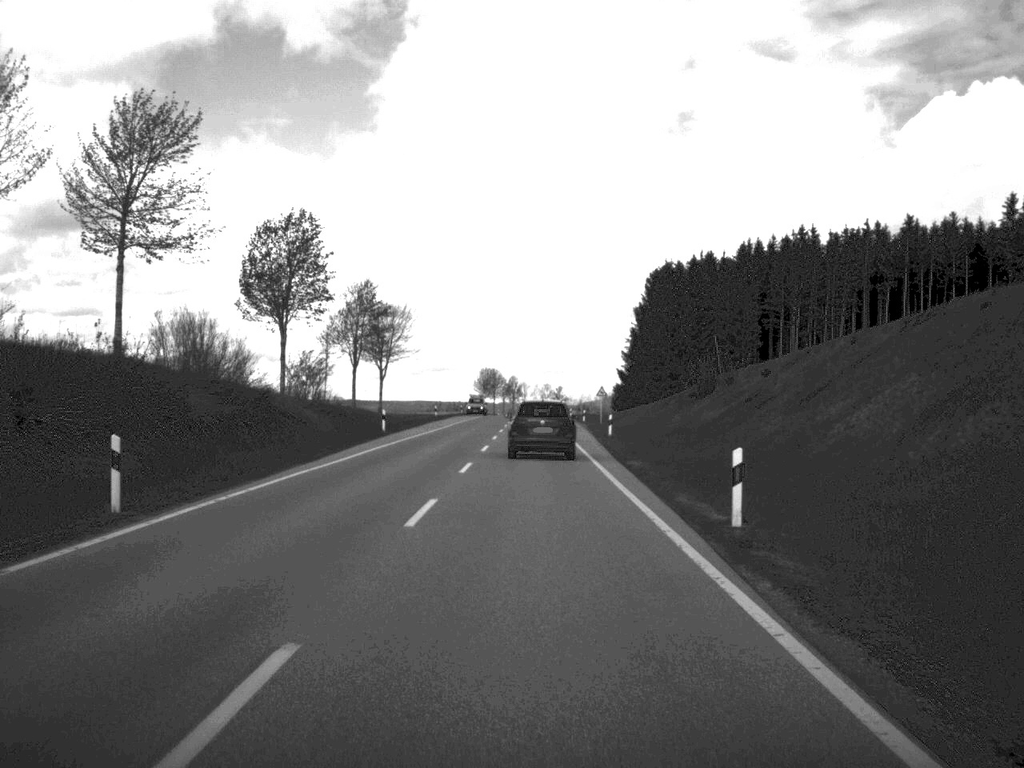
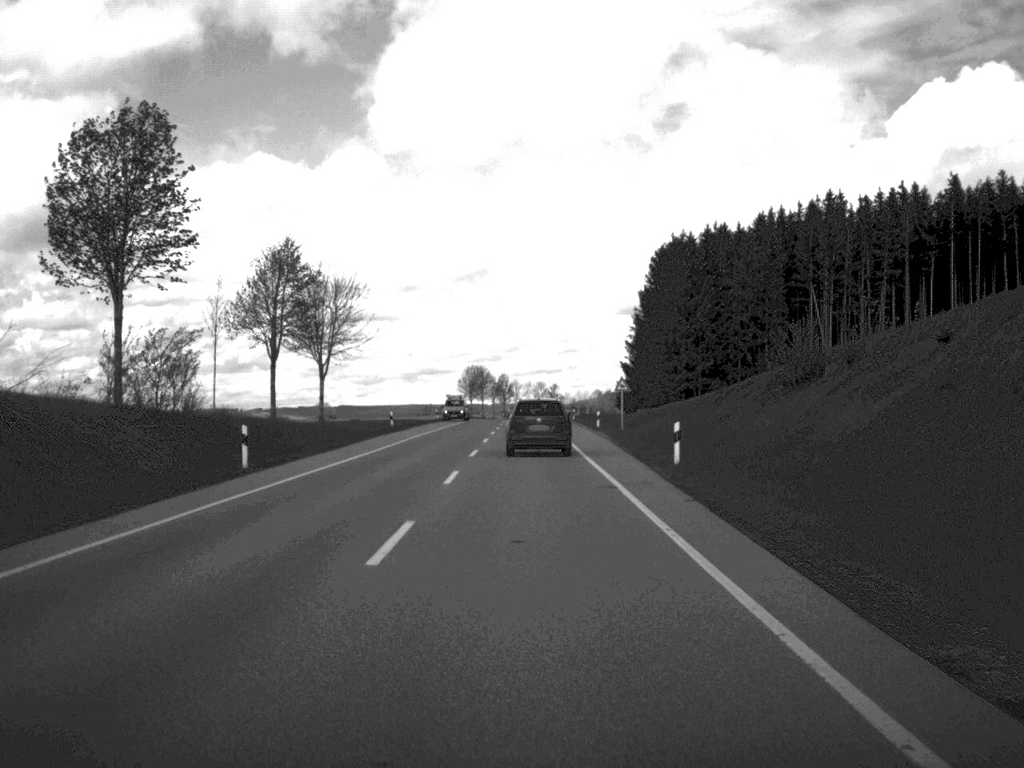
(+0.1, +26.6) m; 0°
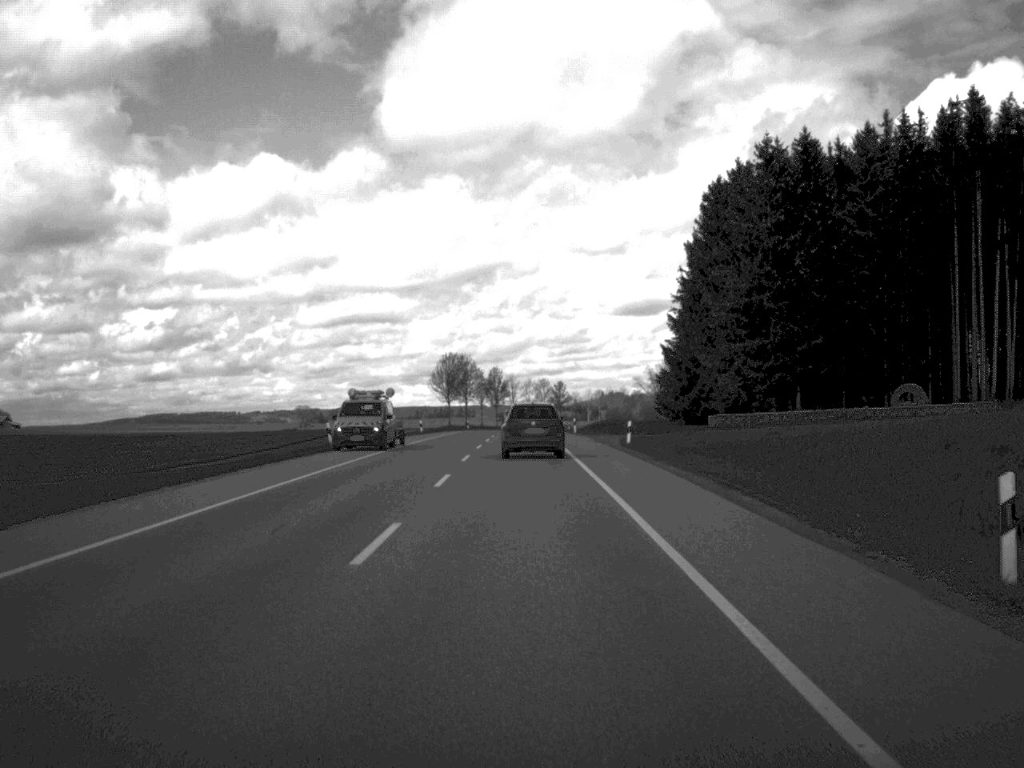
(0.0, +58.0) m; 0°
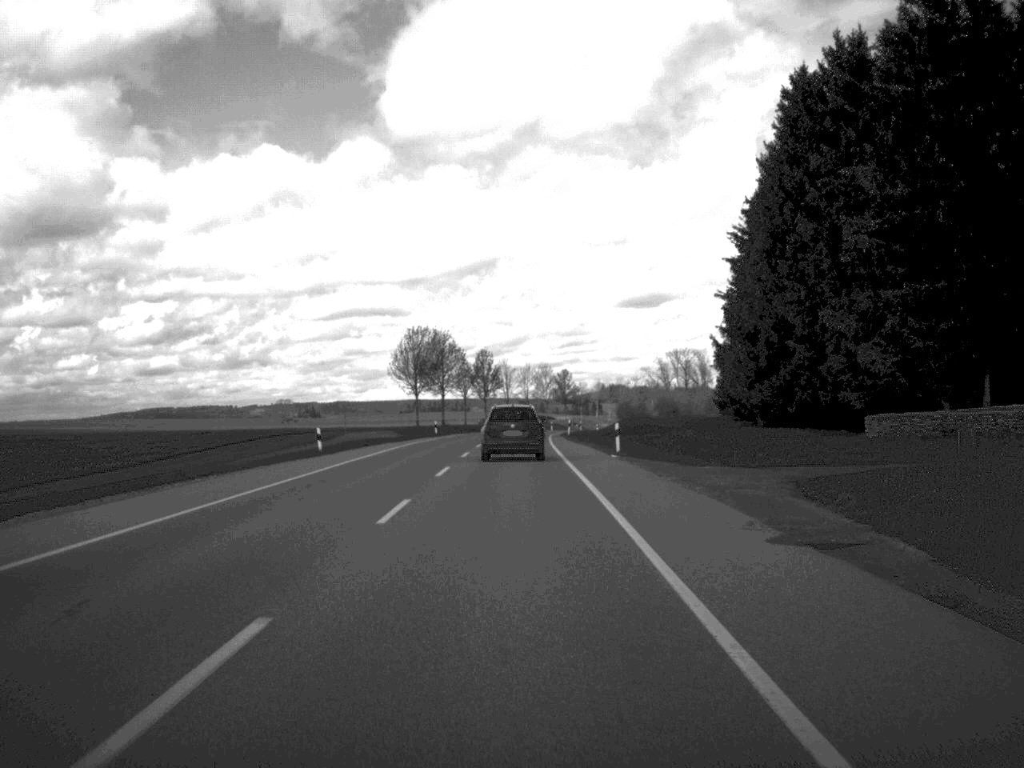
(0.0, +42.2) m; 0°
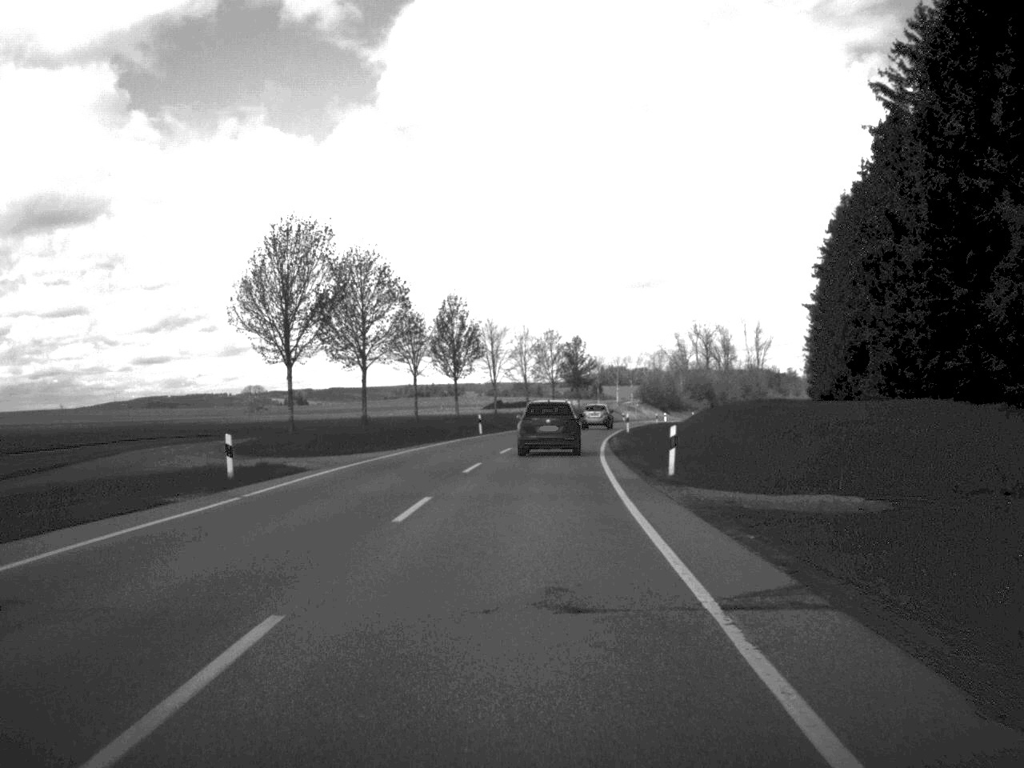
(-0.2, +58.7) m; 0°
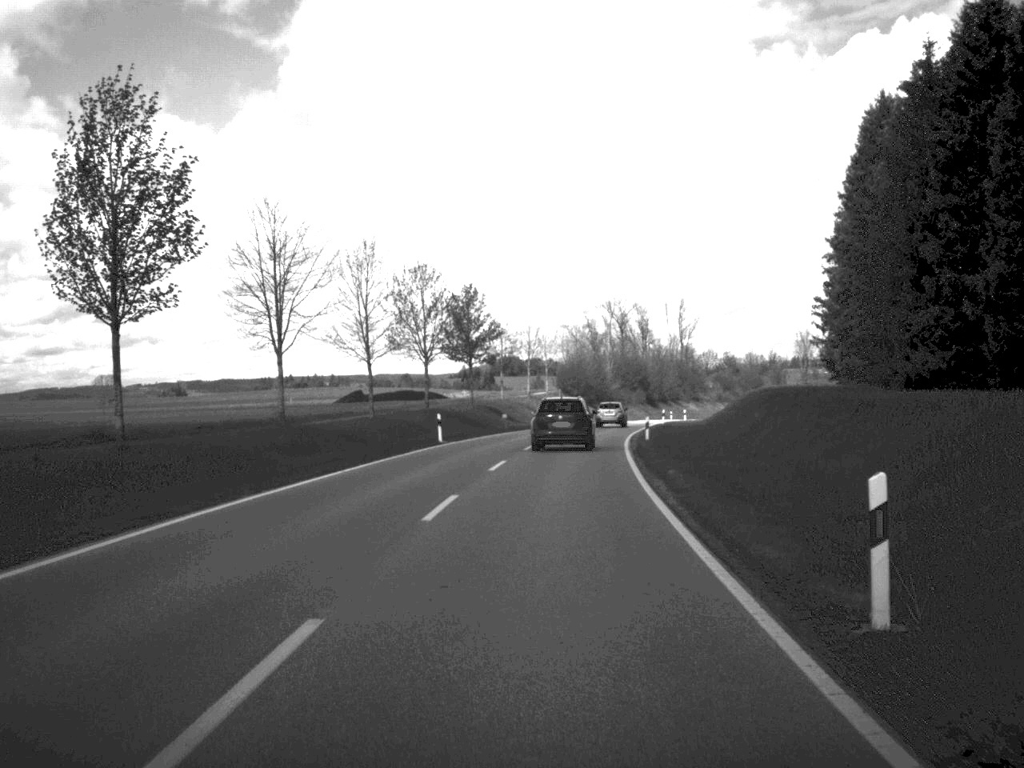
(+2.1, +58.2) m; +5°
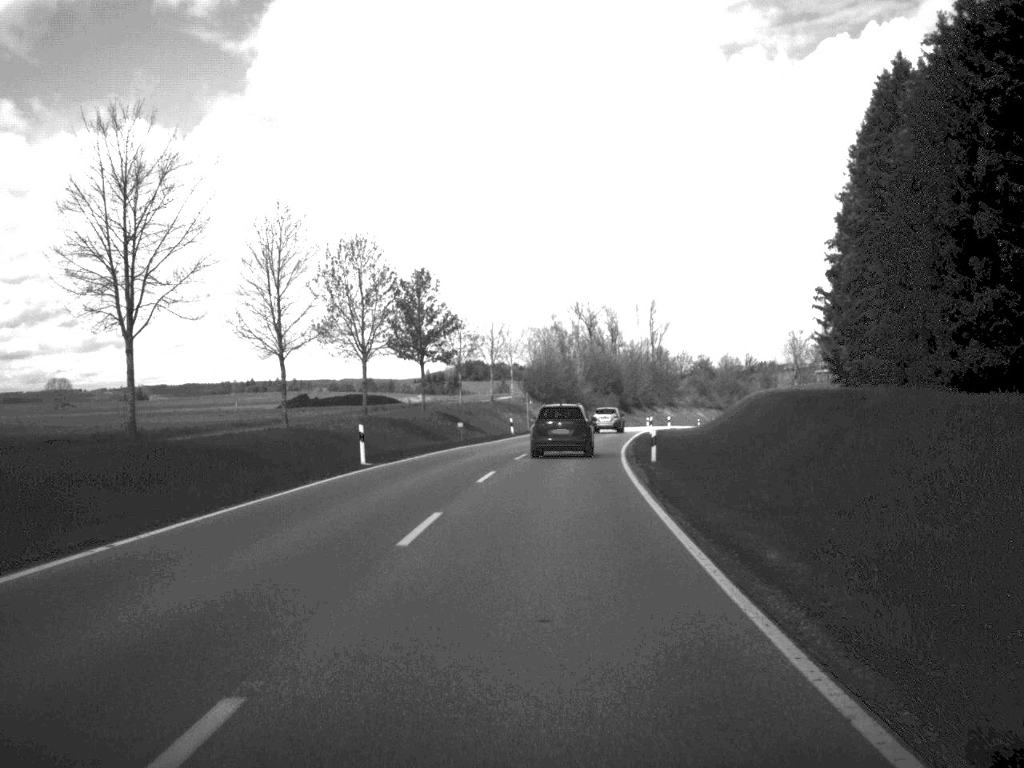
(+0.2, +13.8) m; +2°
